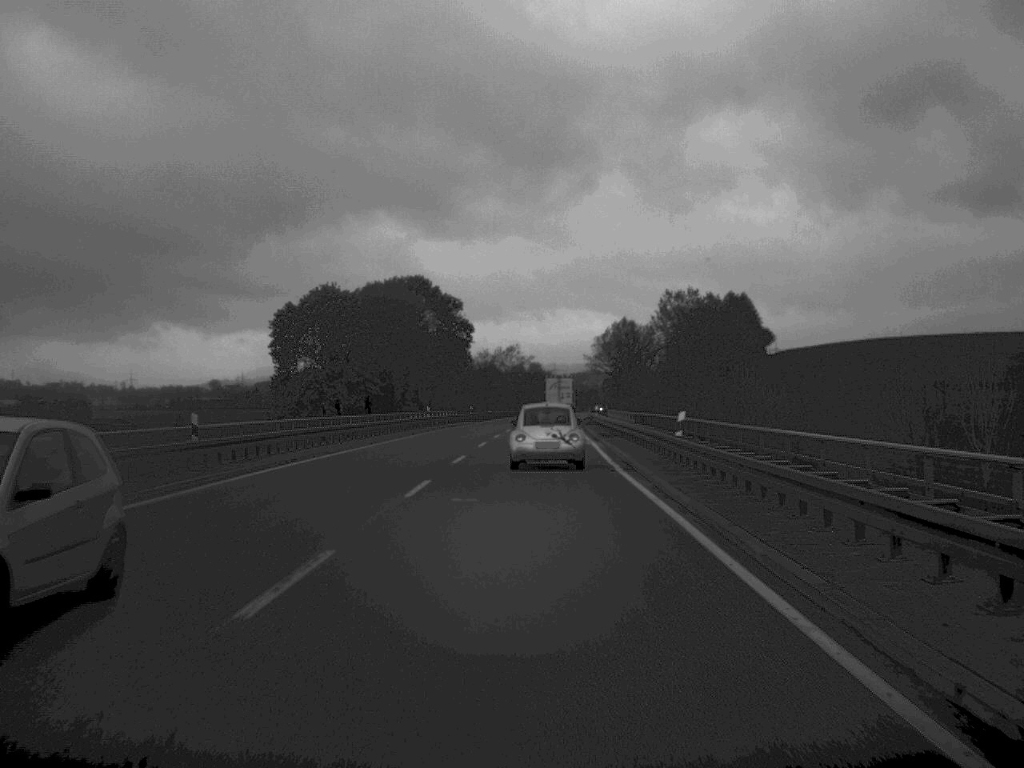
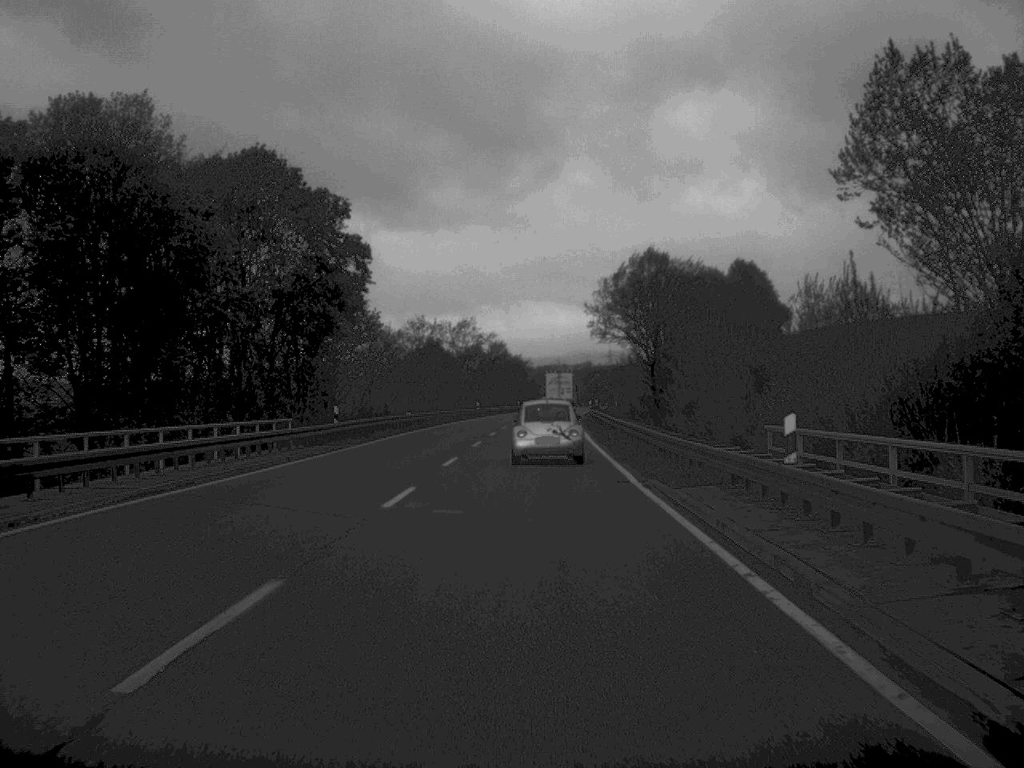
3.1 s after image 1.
(+0.8, +61.1) m; +1°
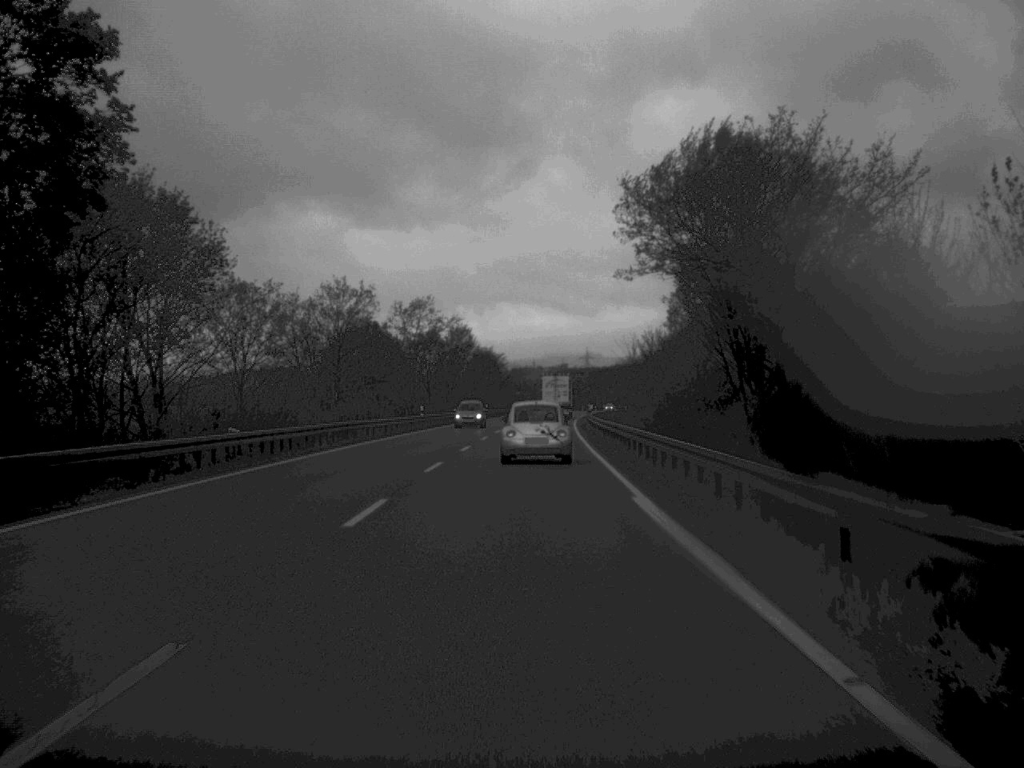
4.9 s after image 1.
(+0.3, +37.8) m; +1°
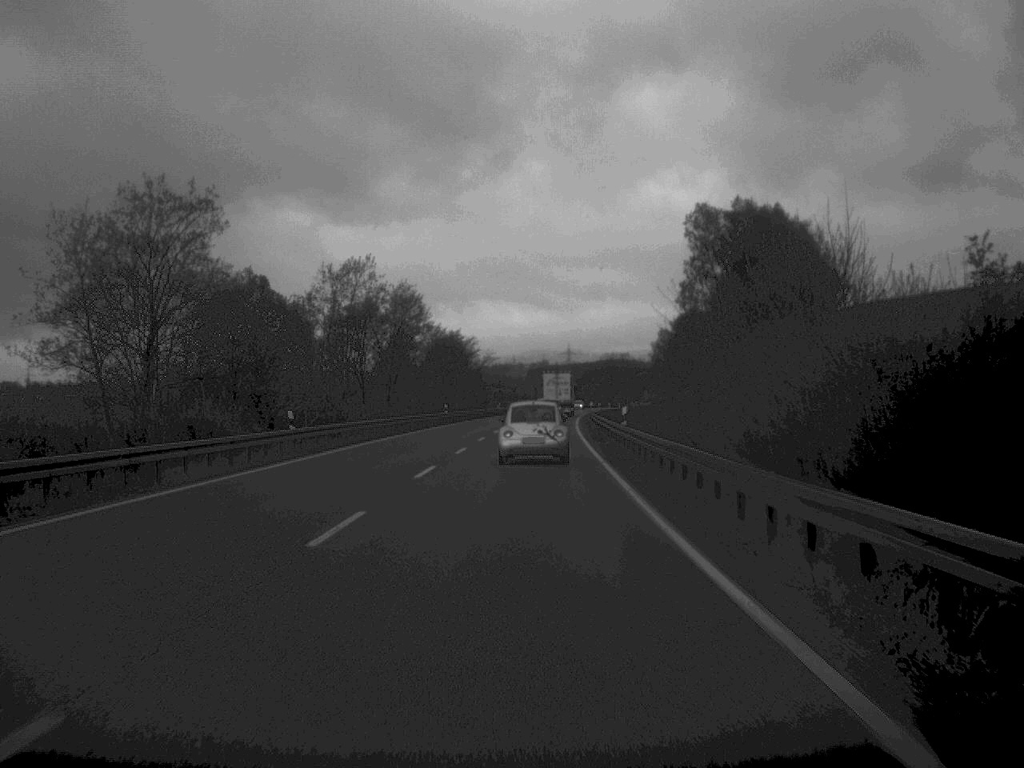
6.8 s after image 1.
(+0.3, +36.9) m; +1°
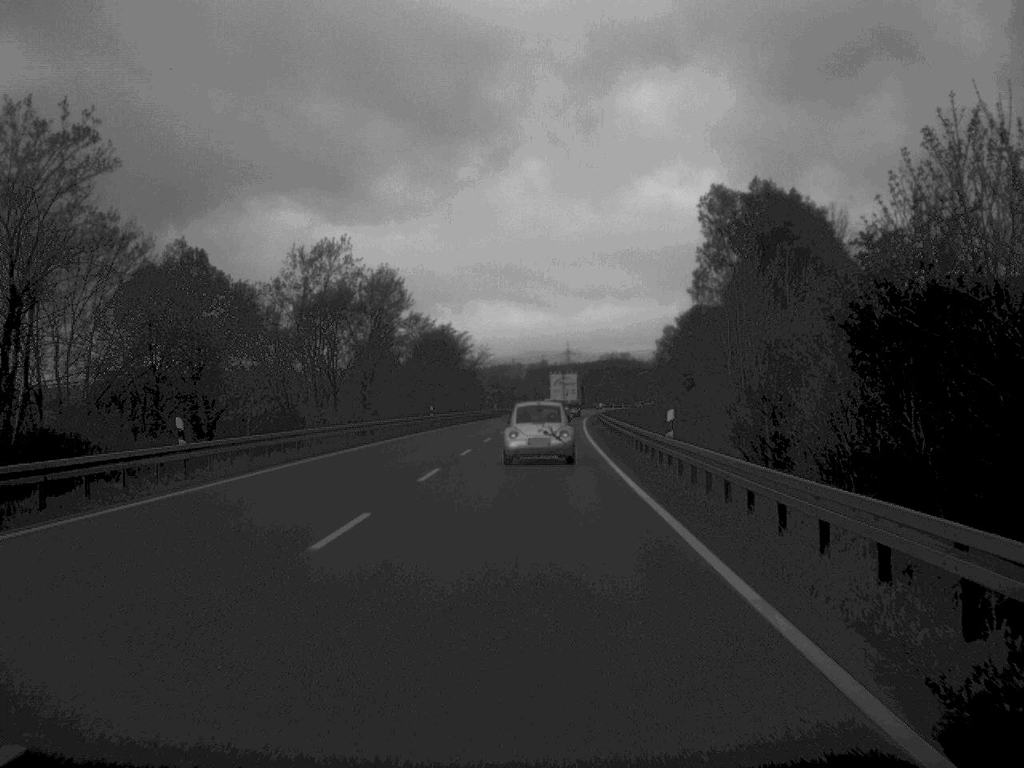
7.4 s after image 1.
(0.0, +12.3) m; 0°
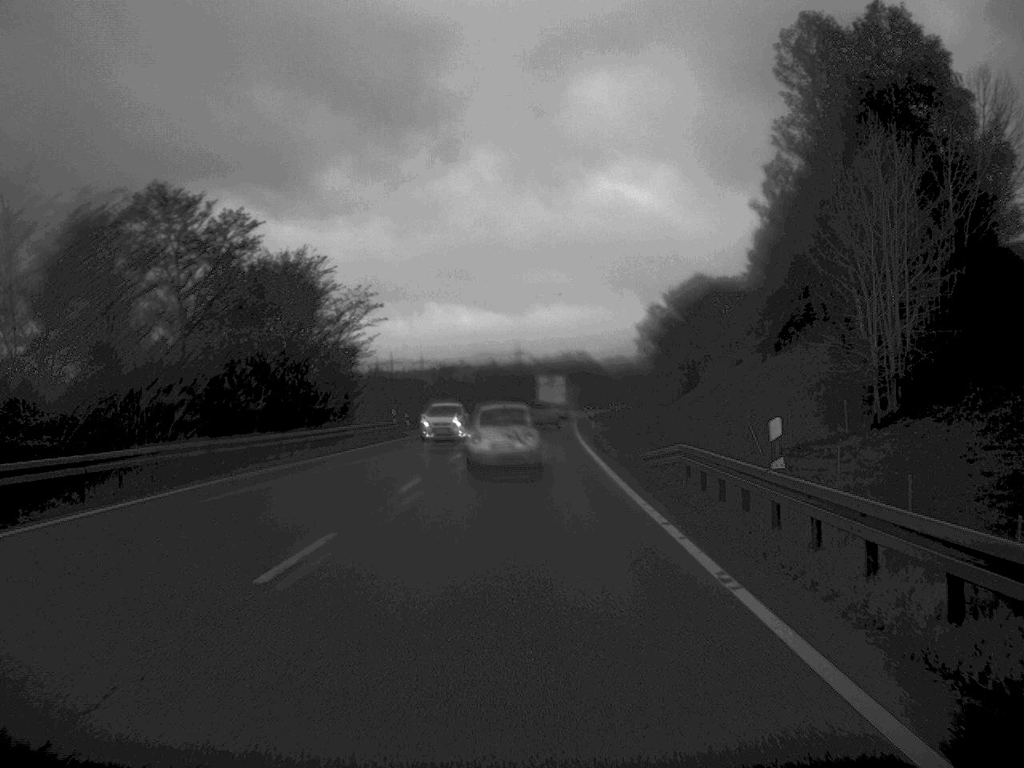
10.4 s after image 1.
(+1.0, +61.0) m; +2°
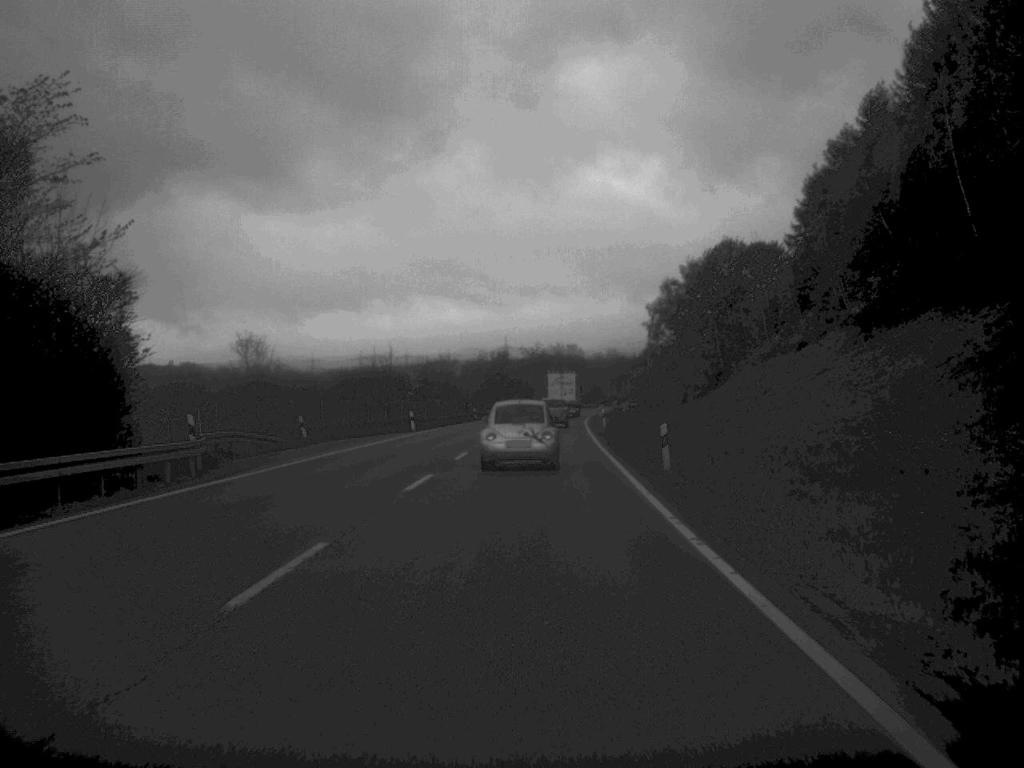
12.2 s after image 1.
(+0.2, +36.9) m; 0°
